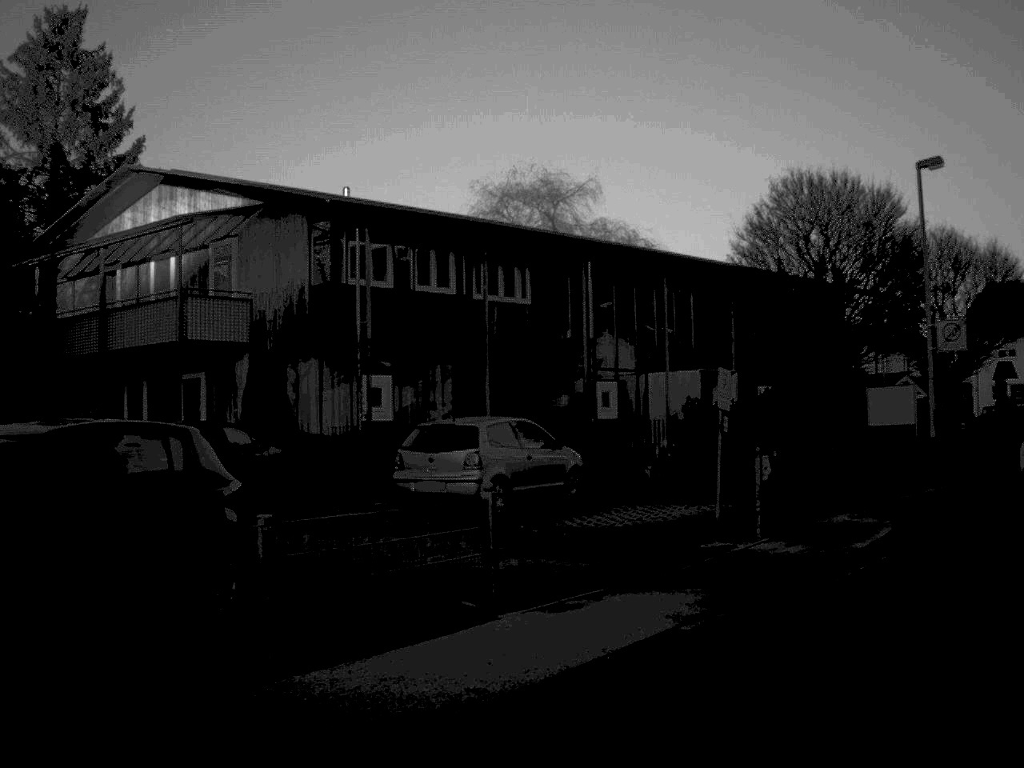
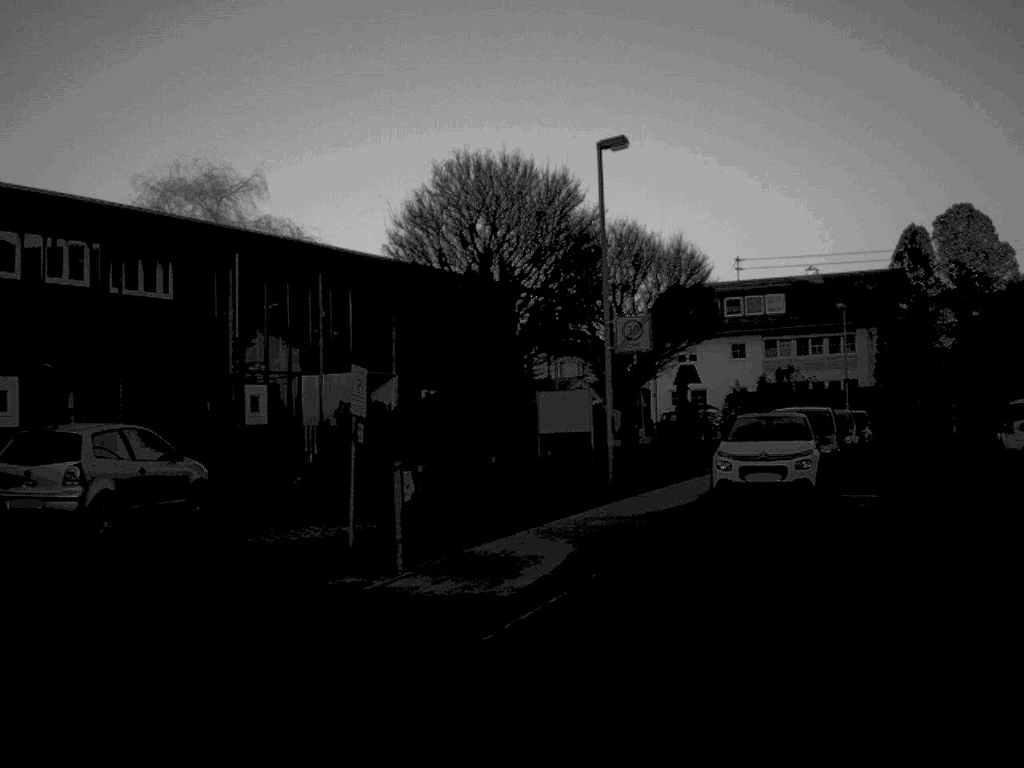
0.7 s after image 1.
(+0.4, +2.7) m; +15°
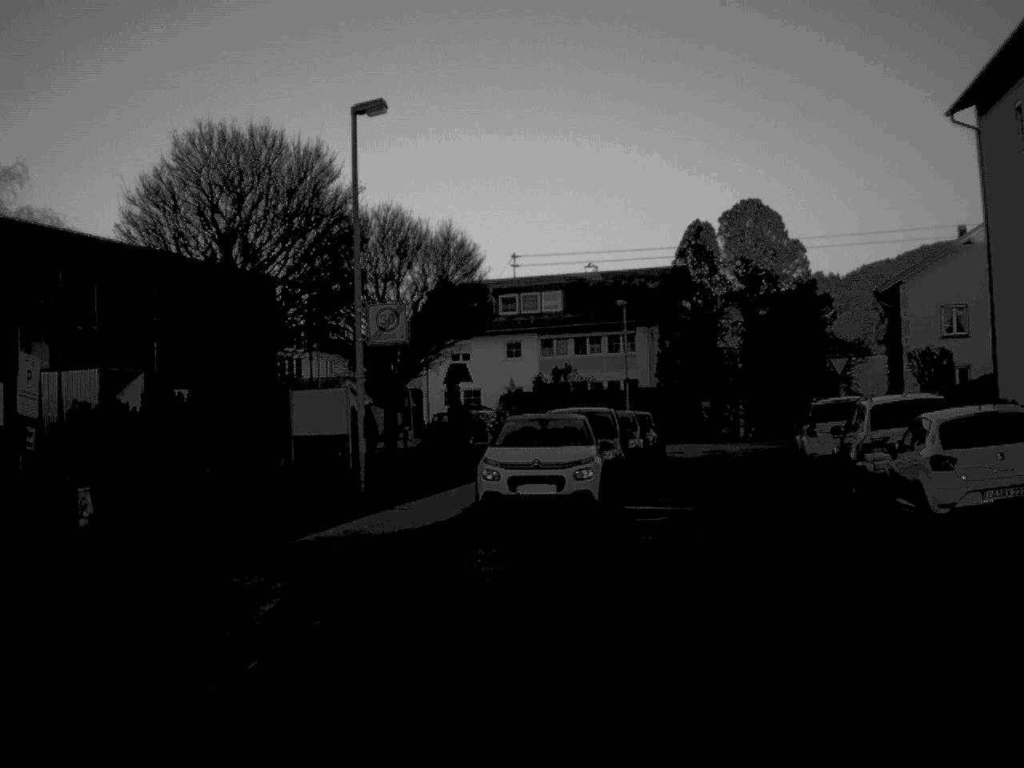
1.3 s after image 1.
(+0.3, +2.8) m; +10°
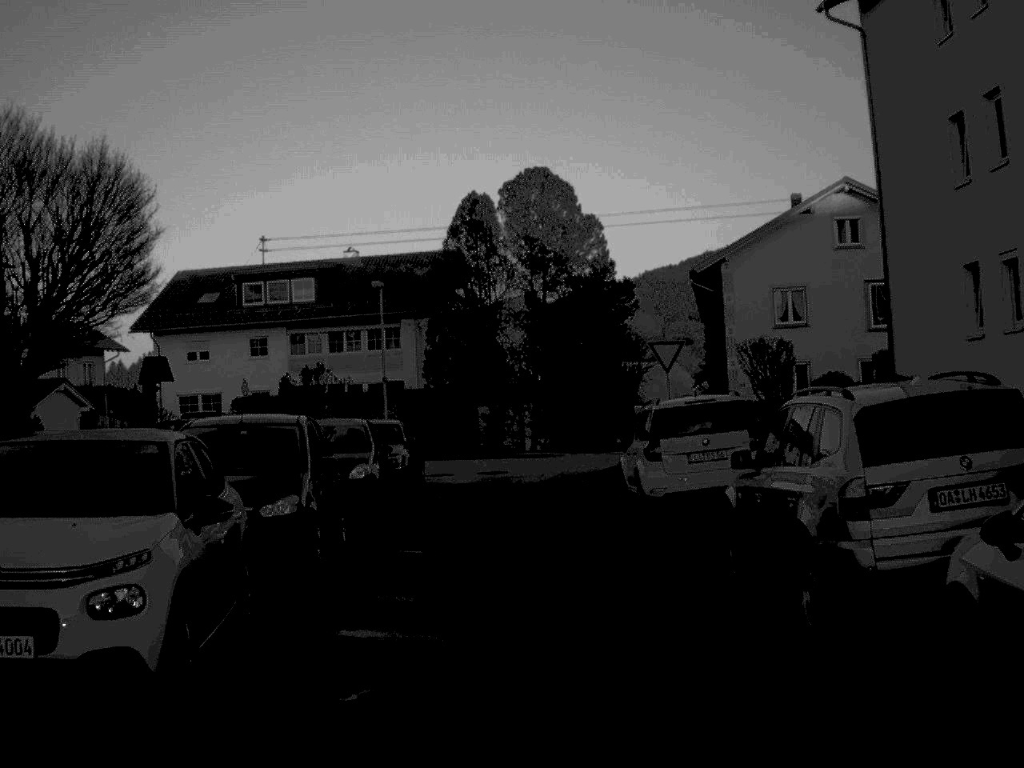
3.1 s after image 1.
(+1.3, +10.9) m; +9°
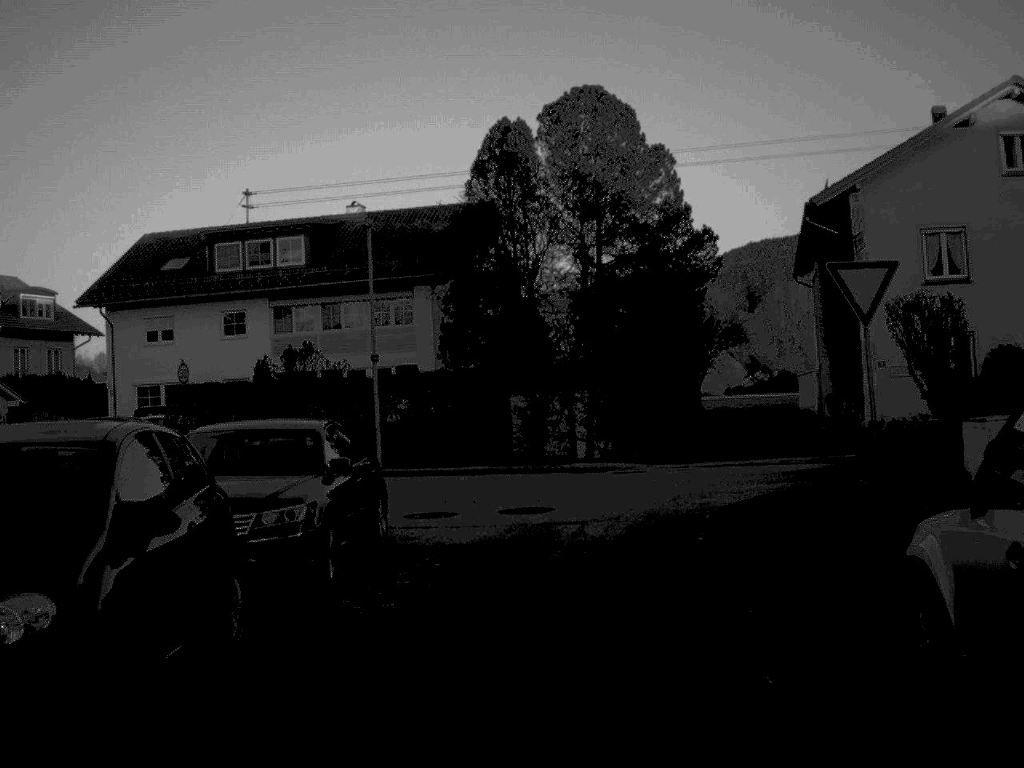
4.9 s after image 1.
(-0.2, +13.7) m; -2°
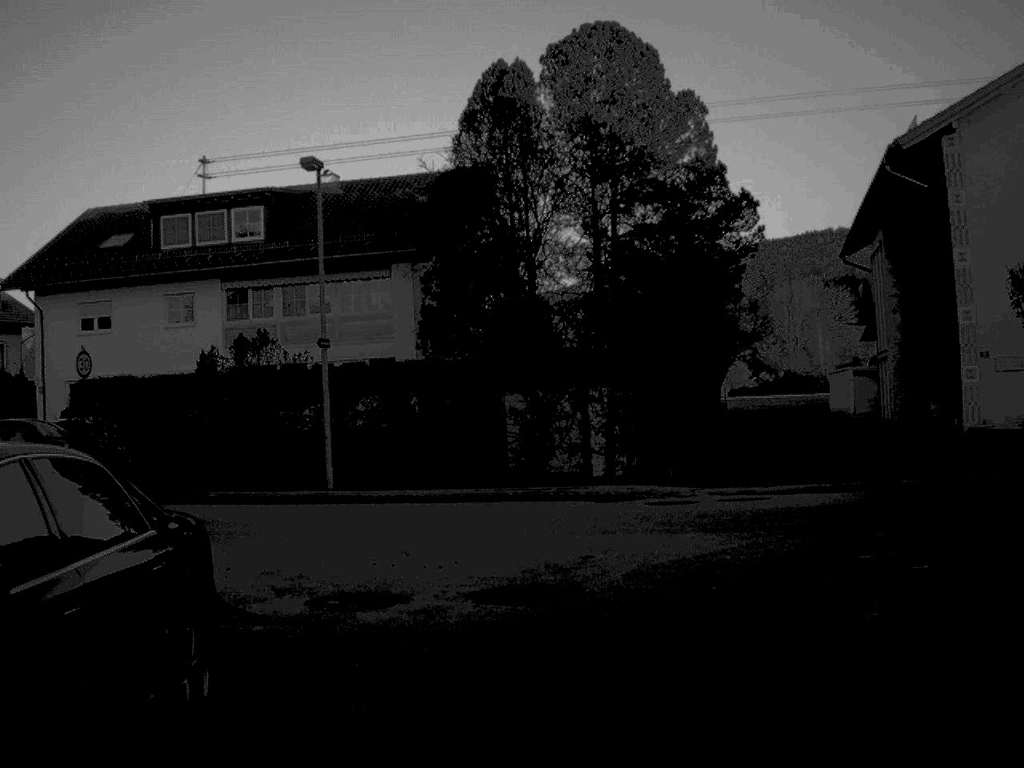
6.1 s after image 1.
(0.0, +7.8) m; 0°
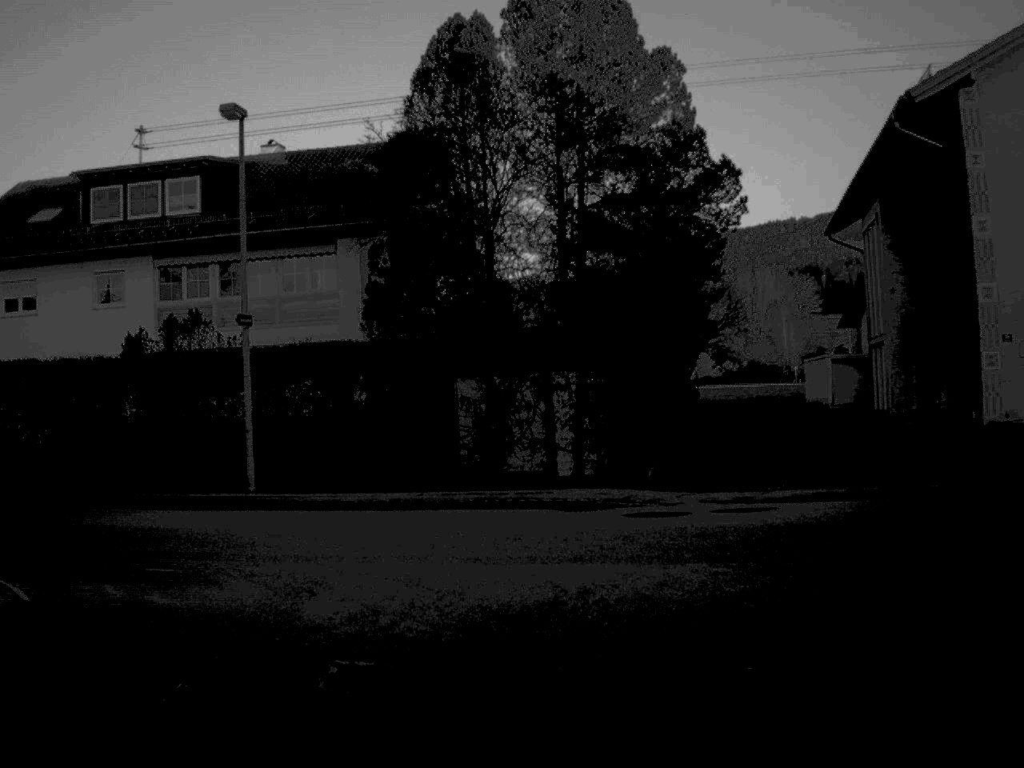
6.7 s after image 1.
(0.0, +3.4) m; +2°
